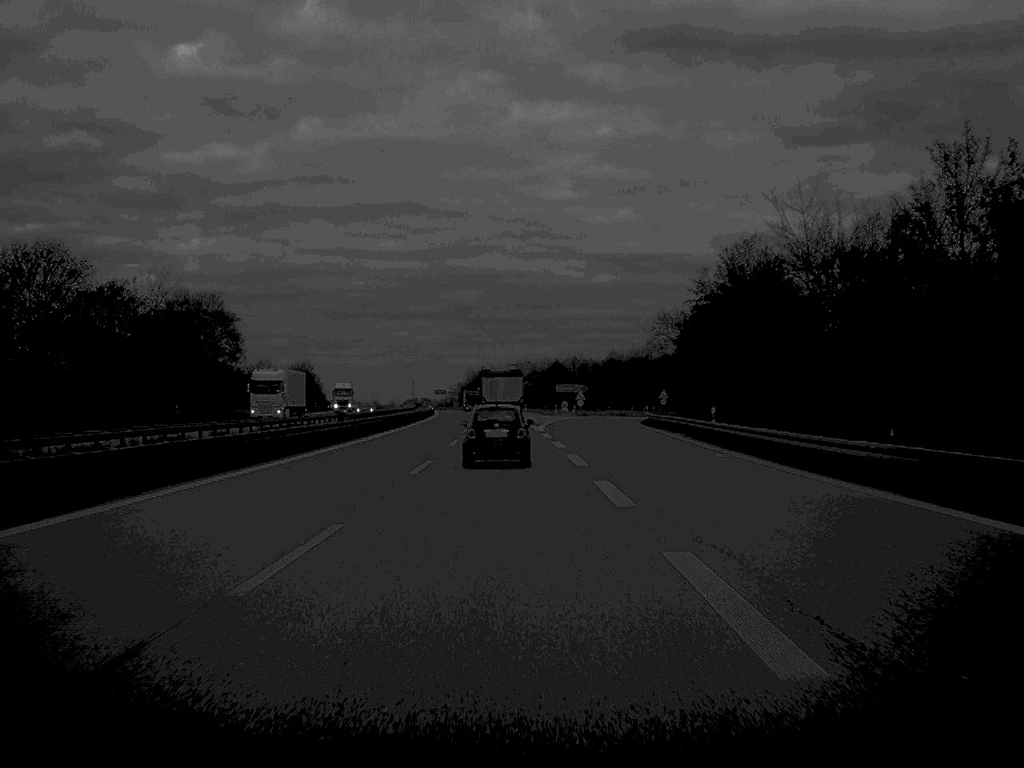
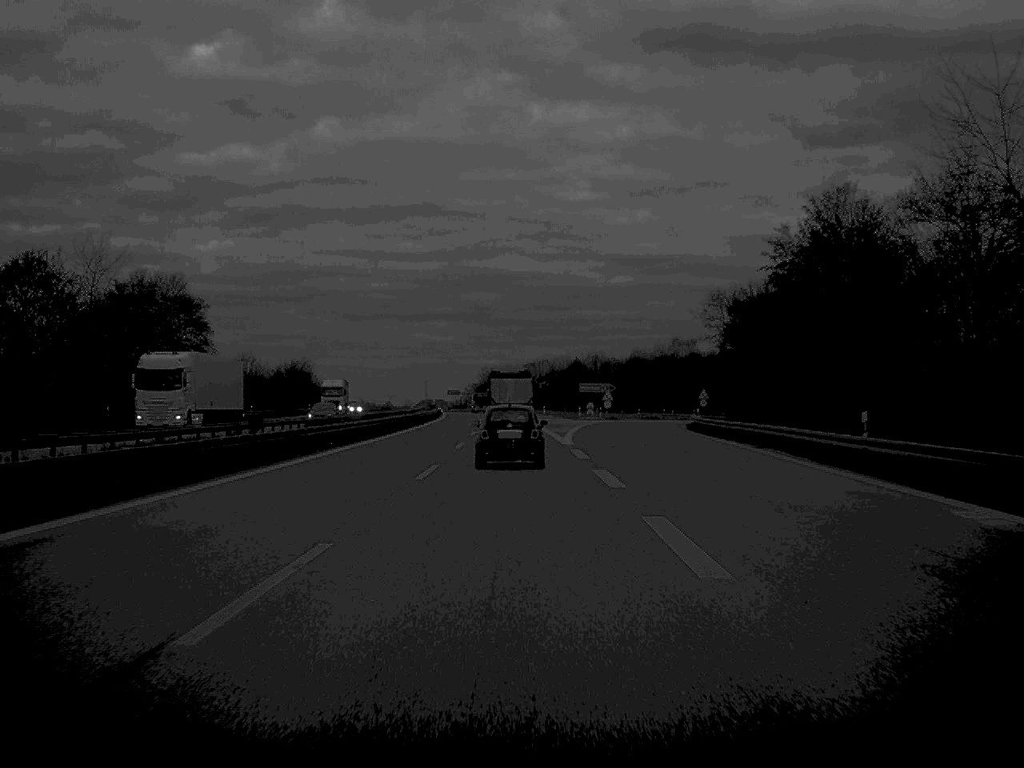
(-0.1, +19.4) m; -1°
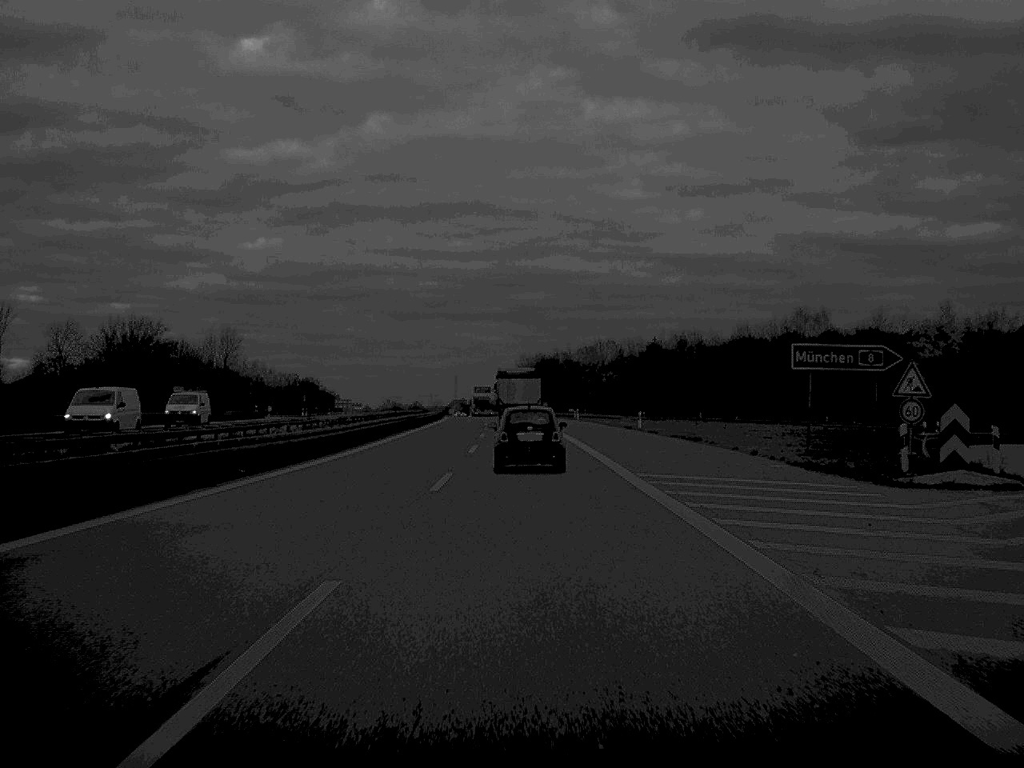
(-1.5, +92.3) m; -2°
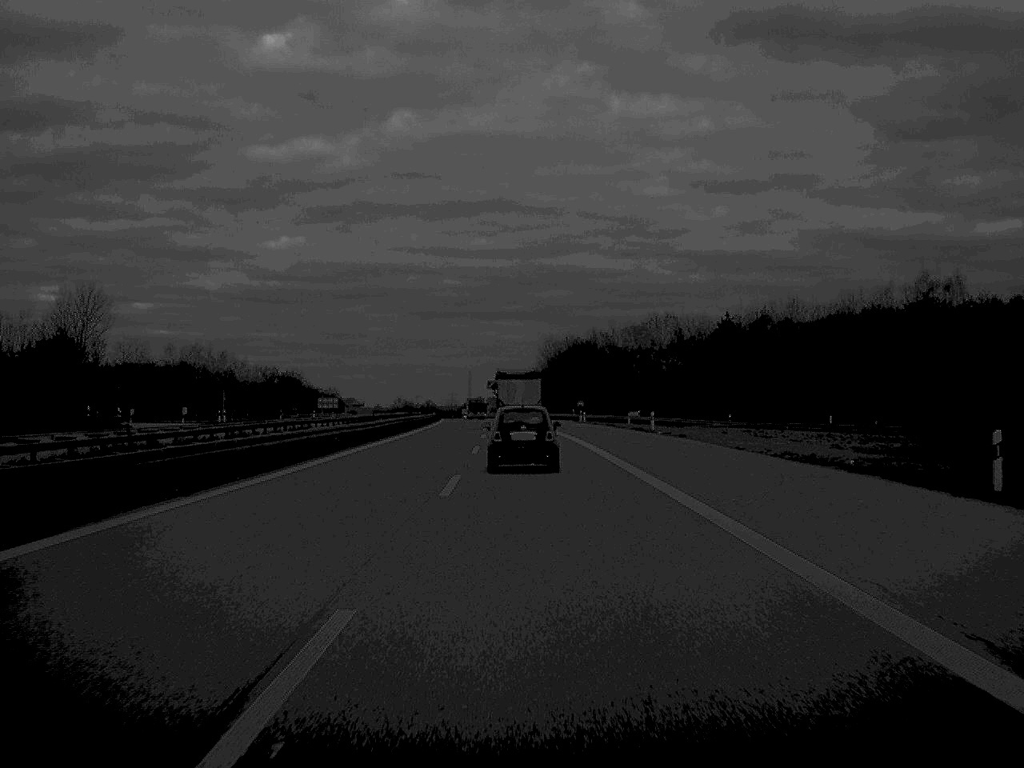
(-0.6, +55.1) m; -1°
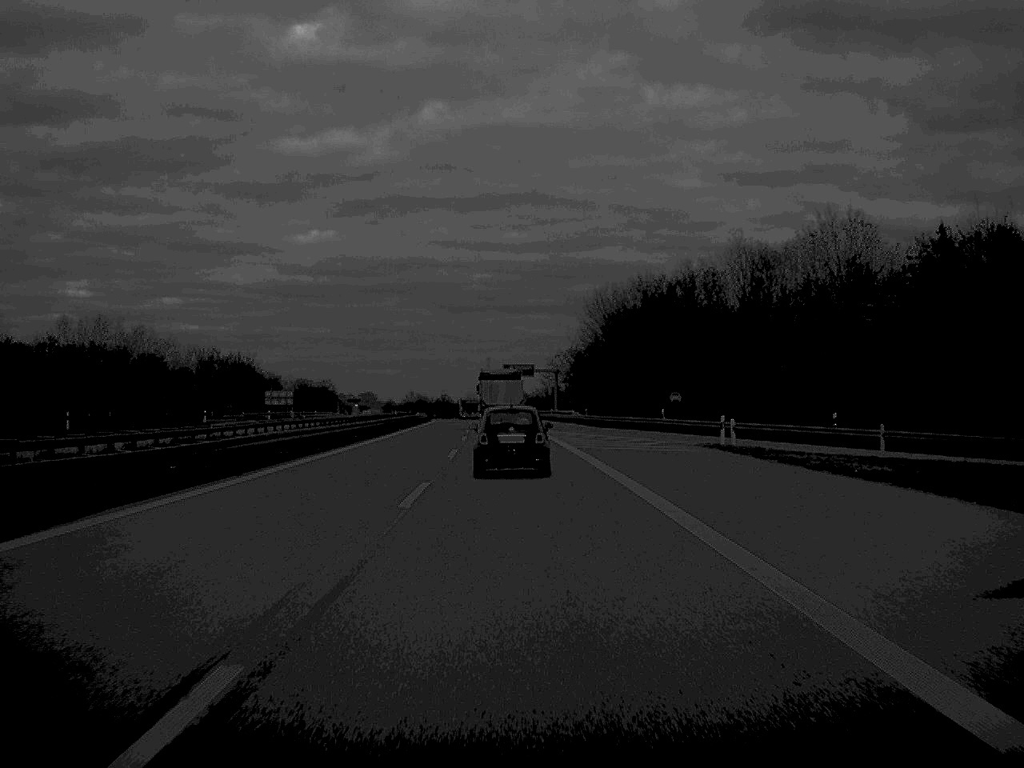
(-0.7, +73.4) m; -1°
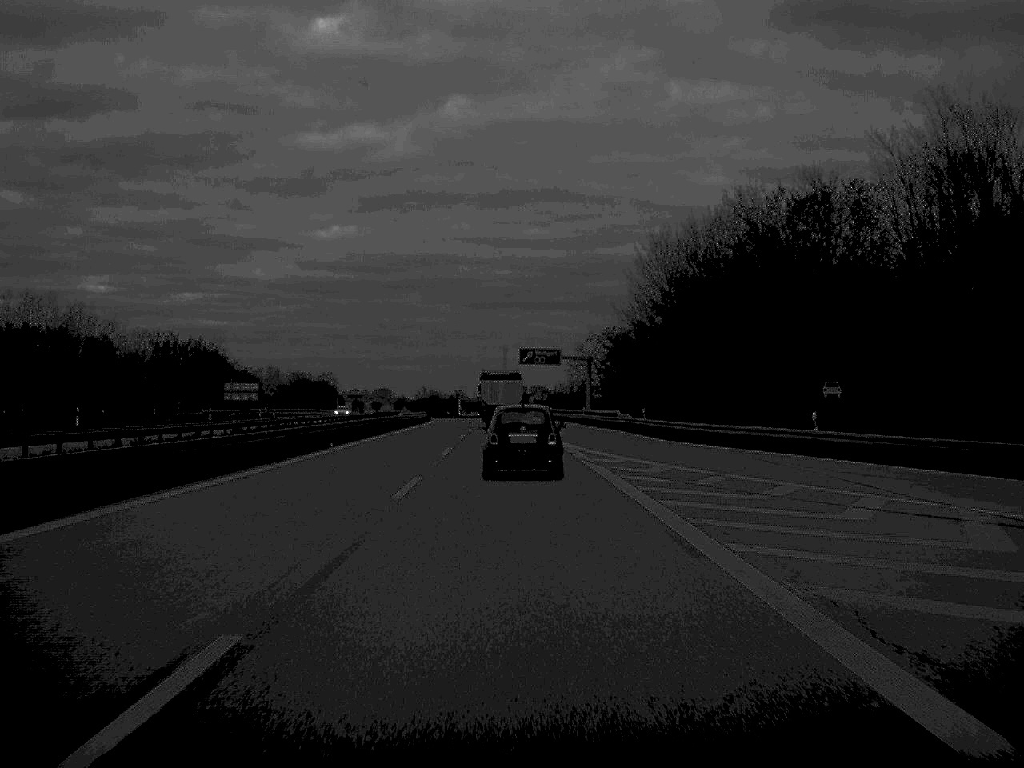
(-0.3, +35.3) m; -1°
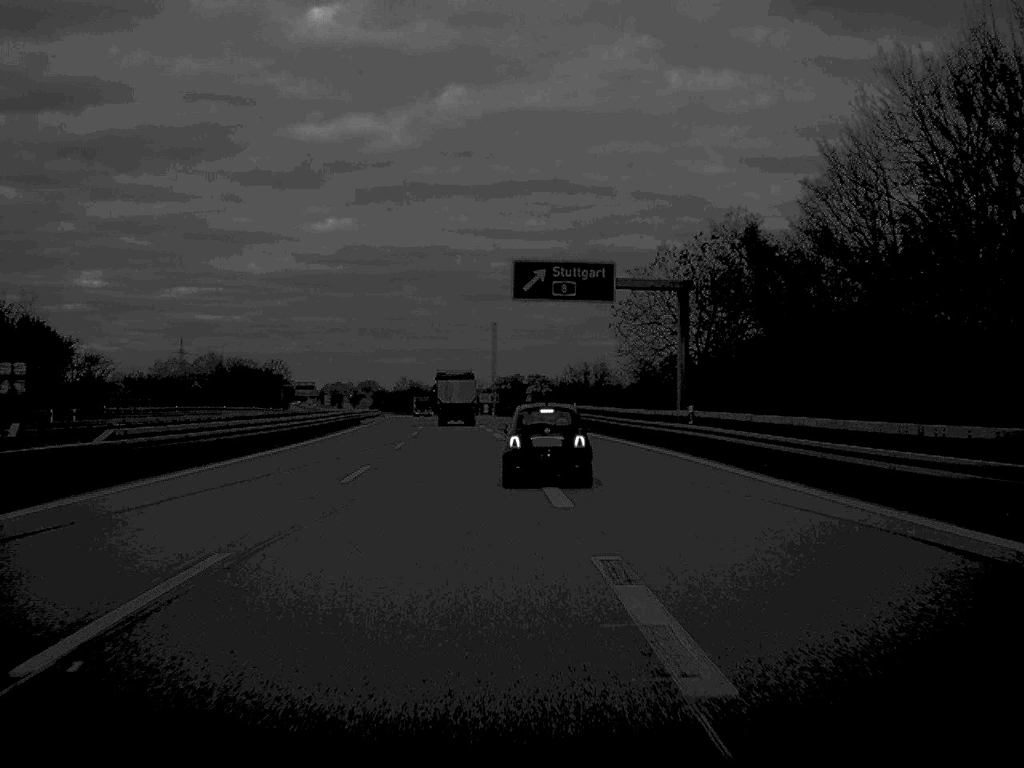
(-0.3, +66.0) m; 0°
